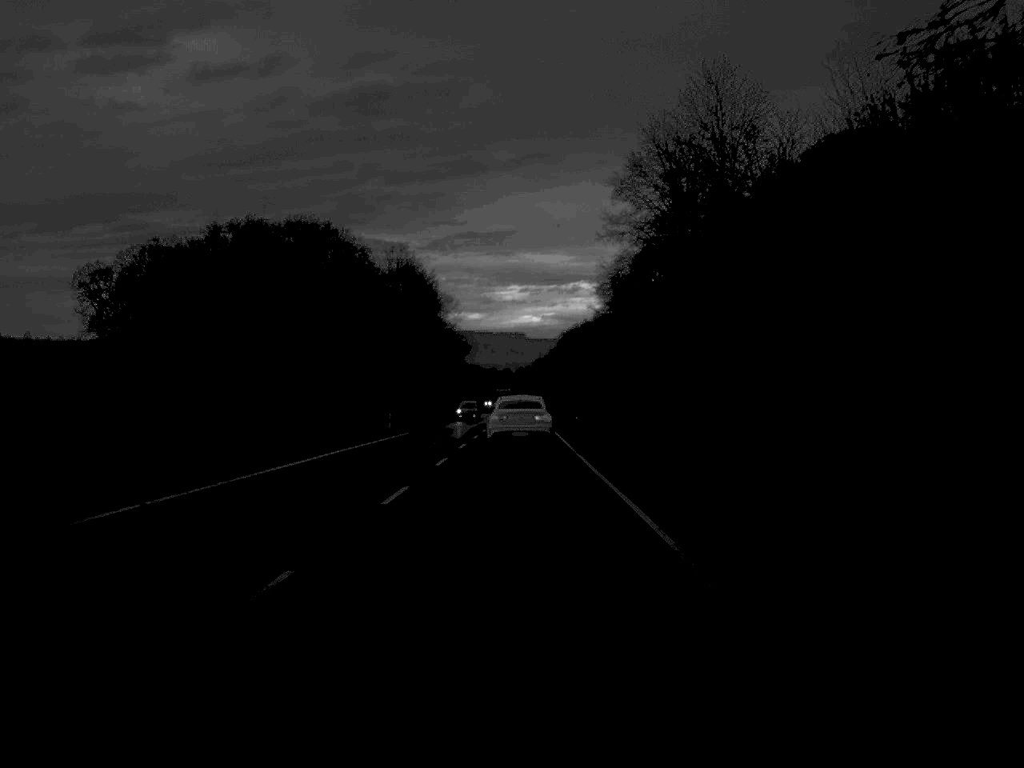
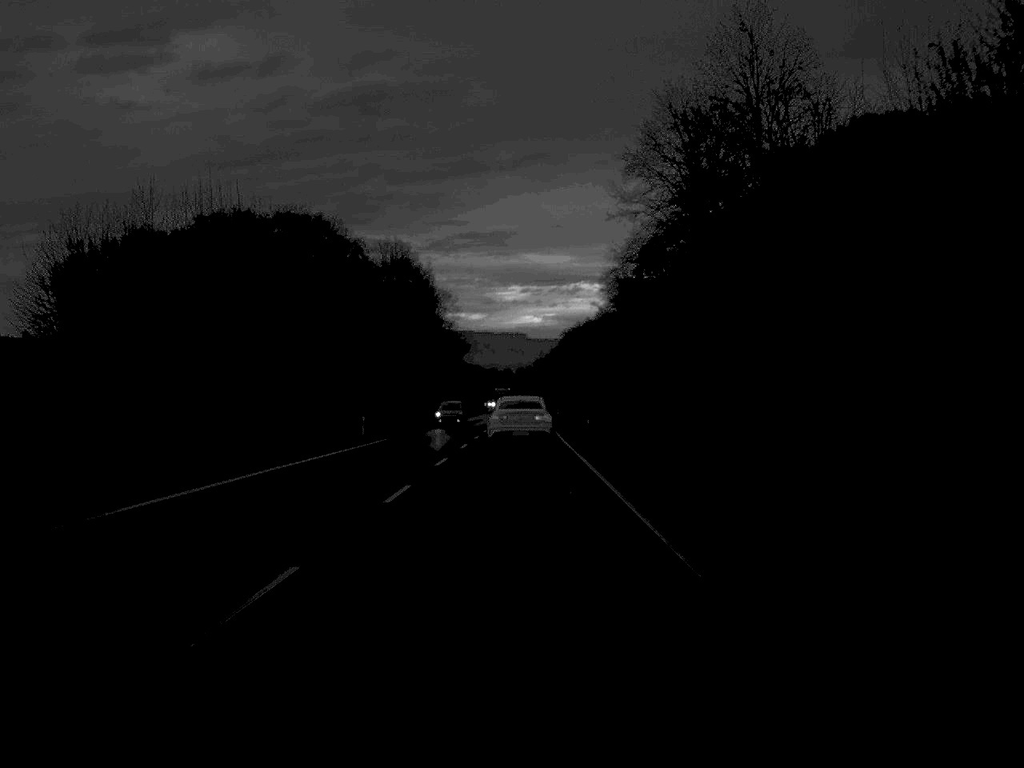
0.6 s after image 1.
(0.0, +11.6) m; 0°
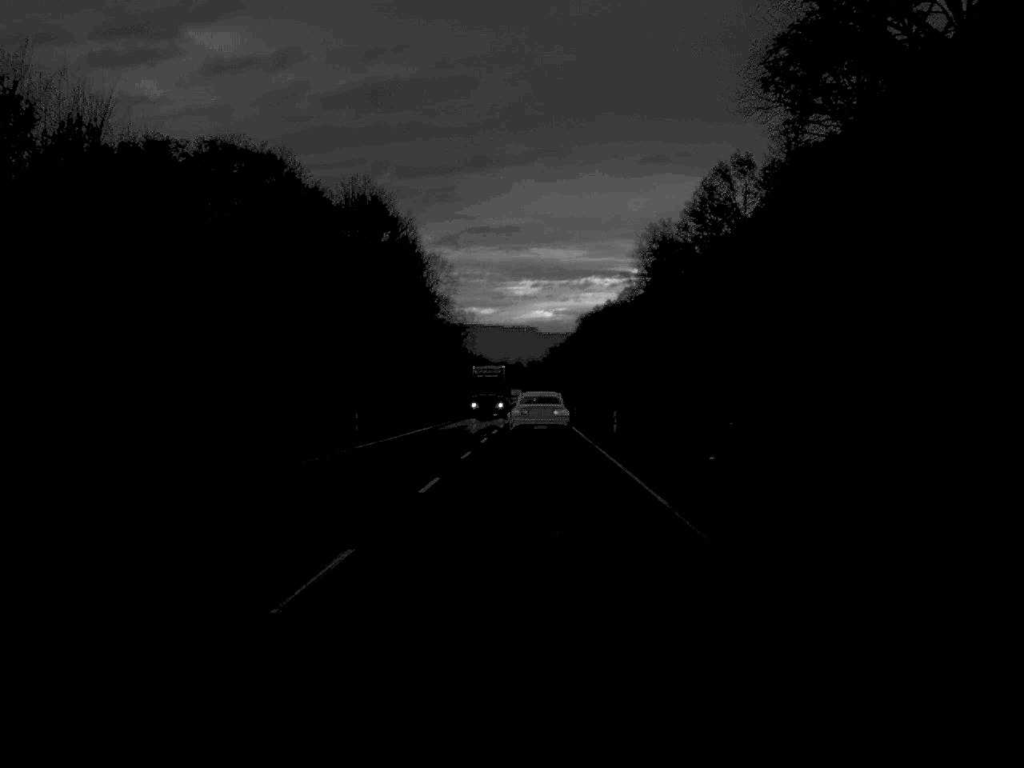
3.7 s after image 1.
(-0.3, +58.1) m; 0°
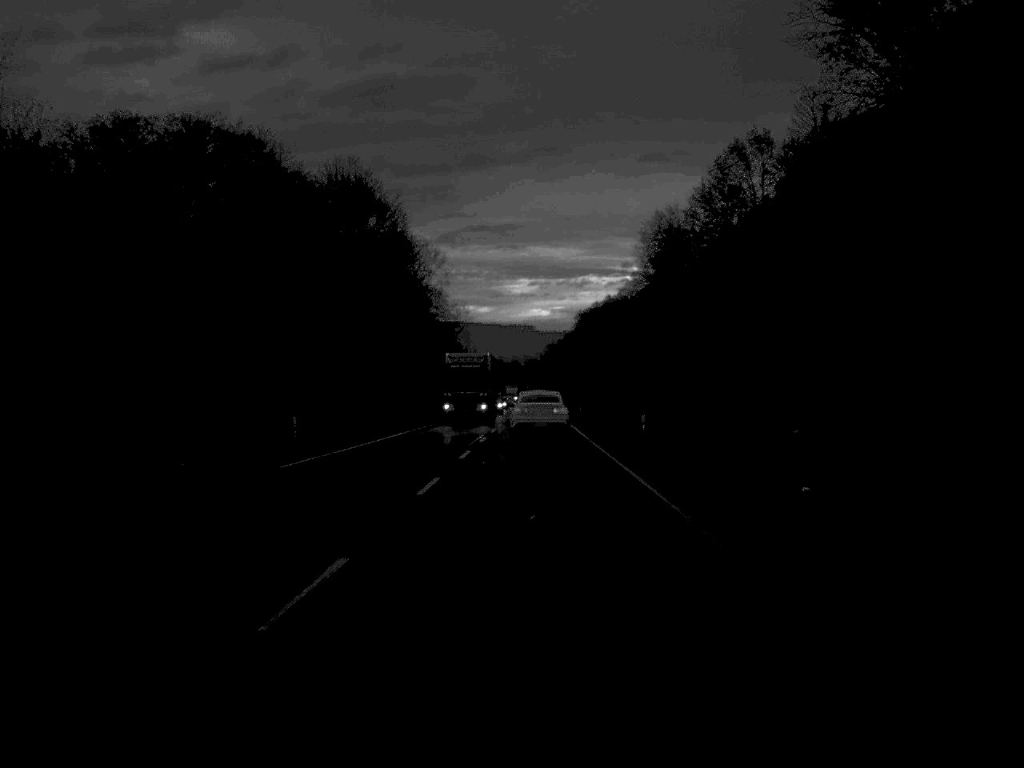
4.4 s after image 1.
(0.0, +12.5) m; 0°
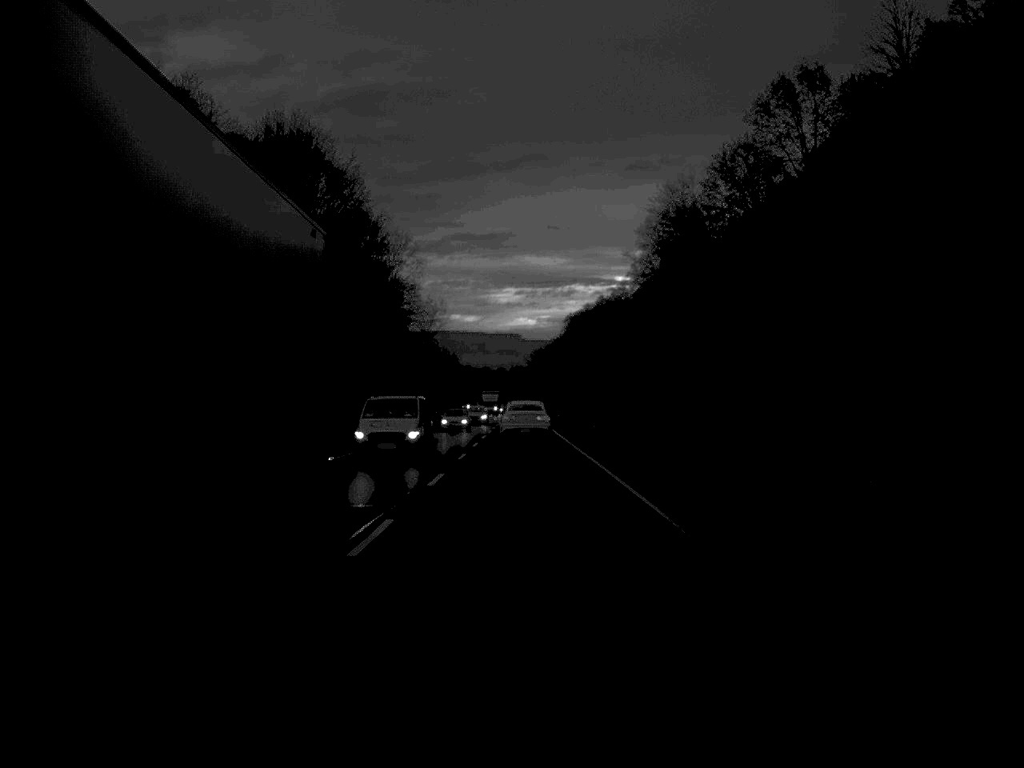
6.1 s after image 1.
(+0.1, +30.5) m; +1°
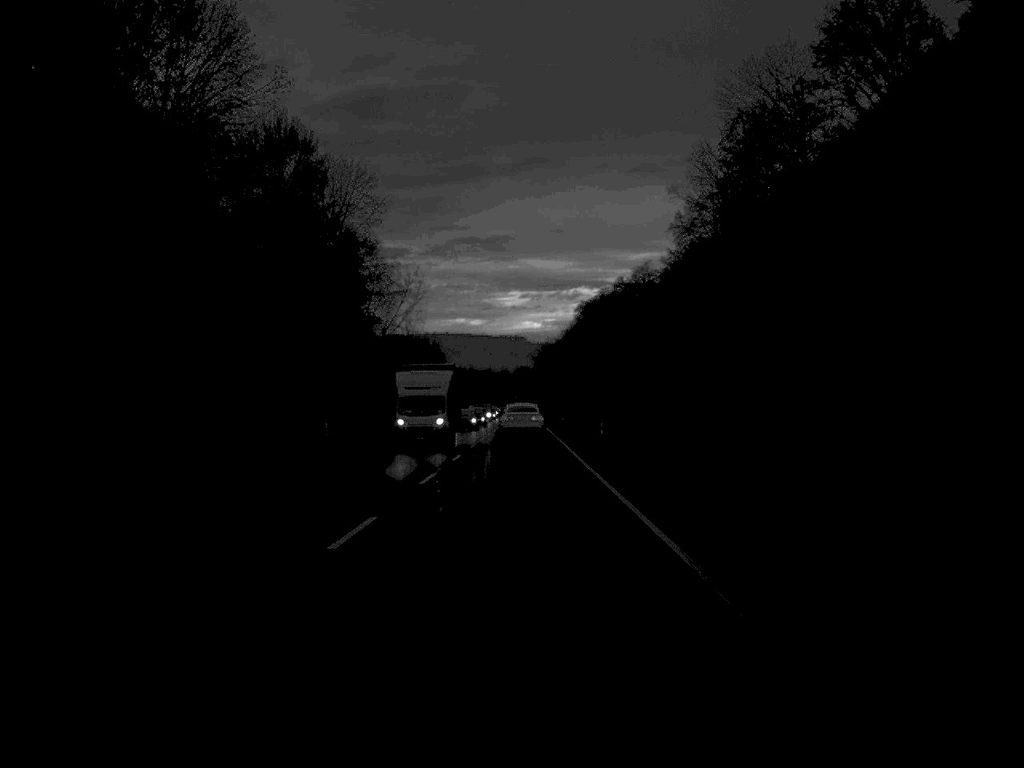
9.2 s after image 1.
(+0.1, +58.6) m; 0°
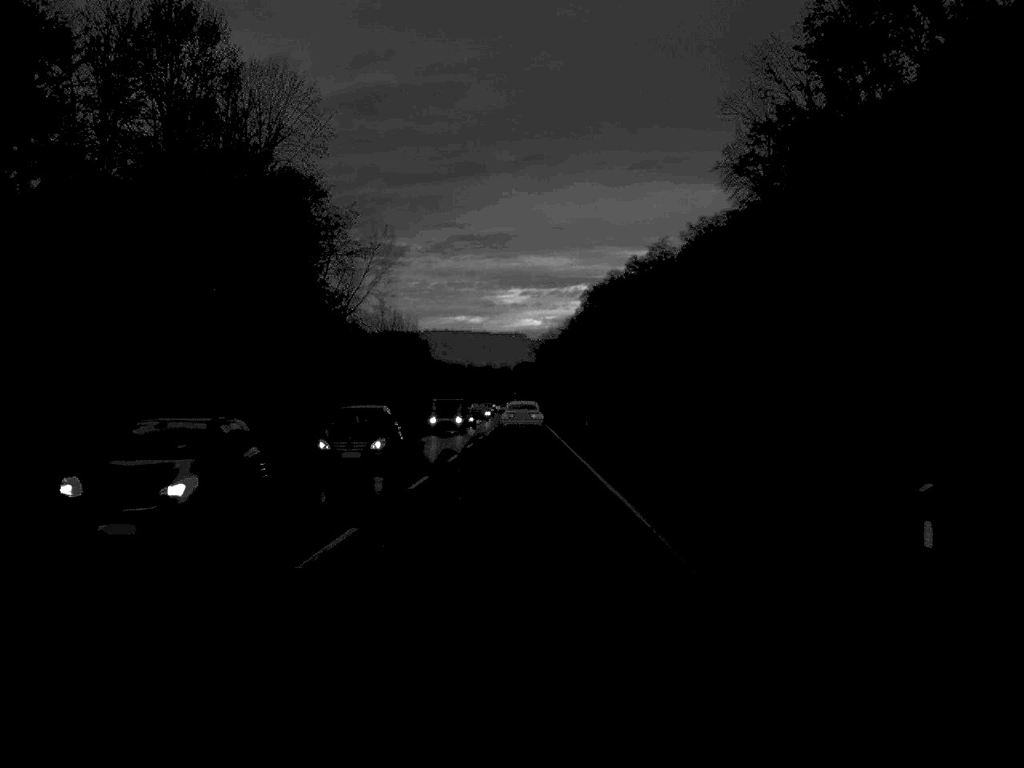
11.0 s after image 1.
(0.0, +37.7) m; 0°
